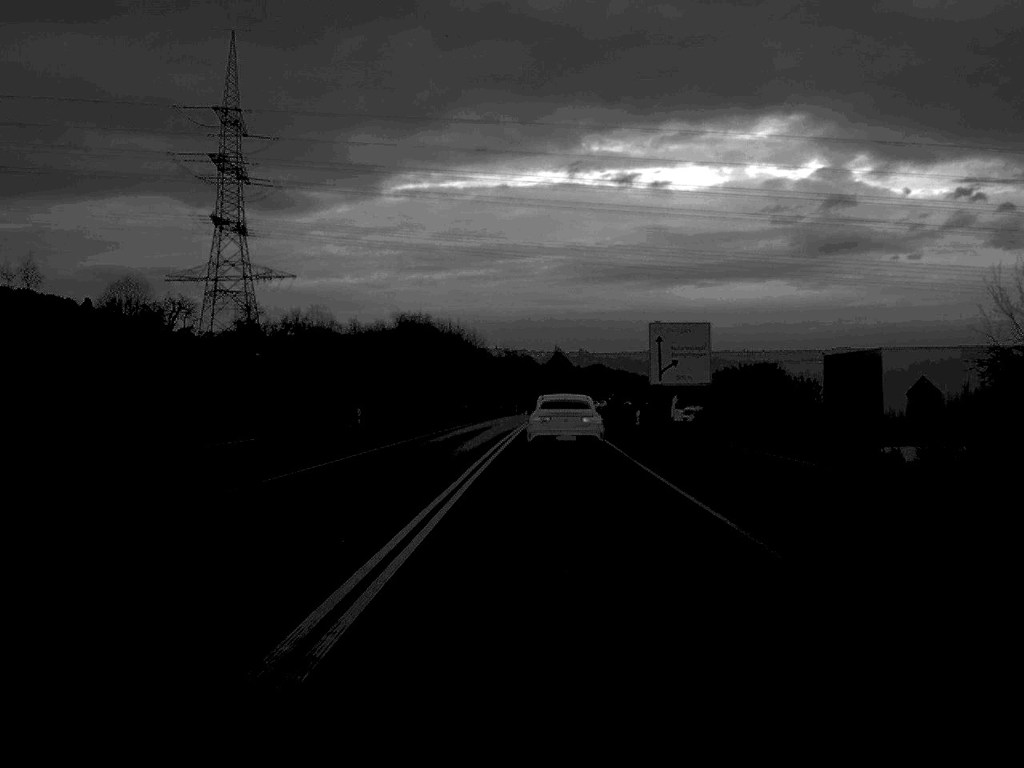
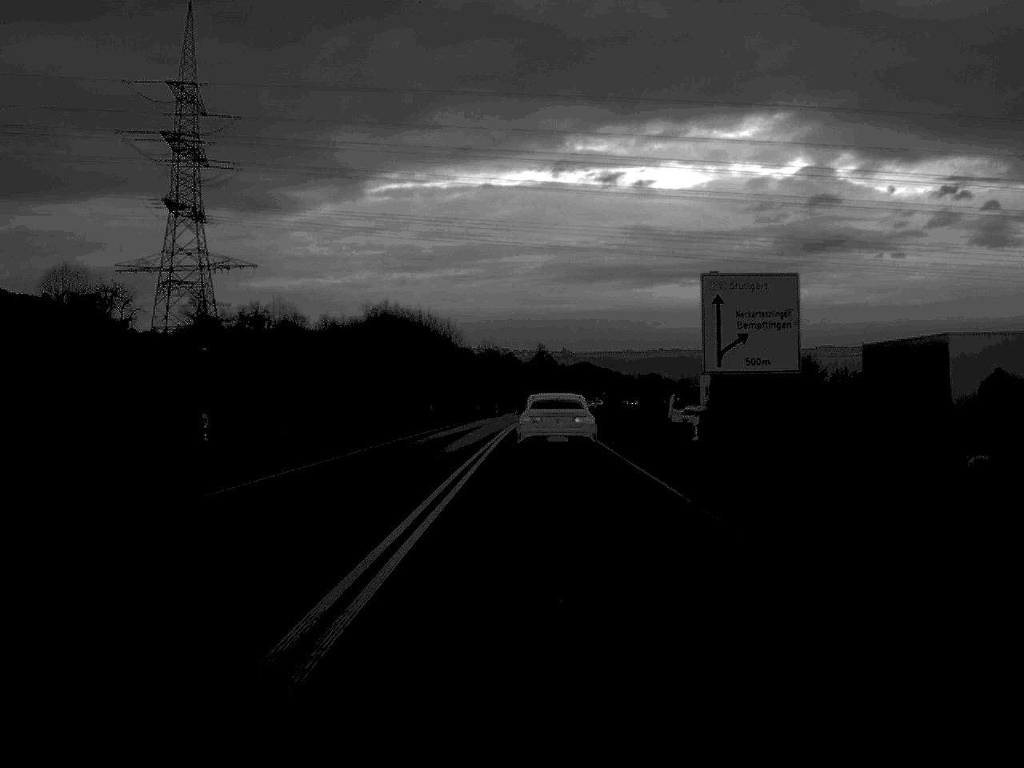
(+0.1, +19.5) m; +1°
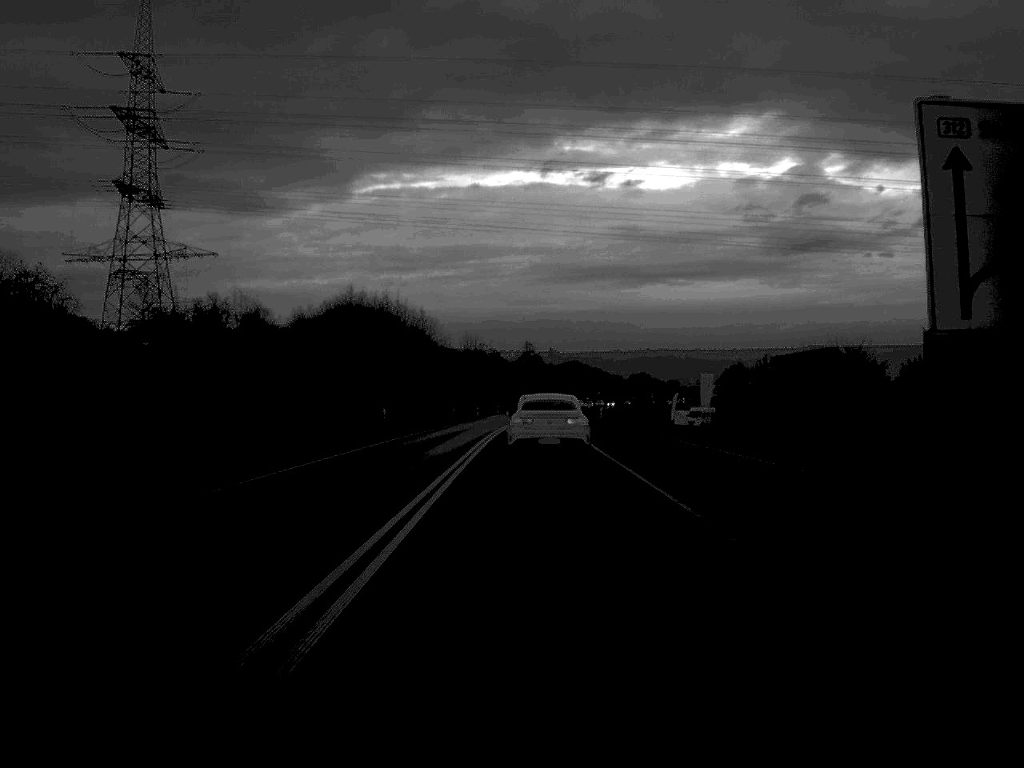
(+0.1, +18.9) m; +1°
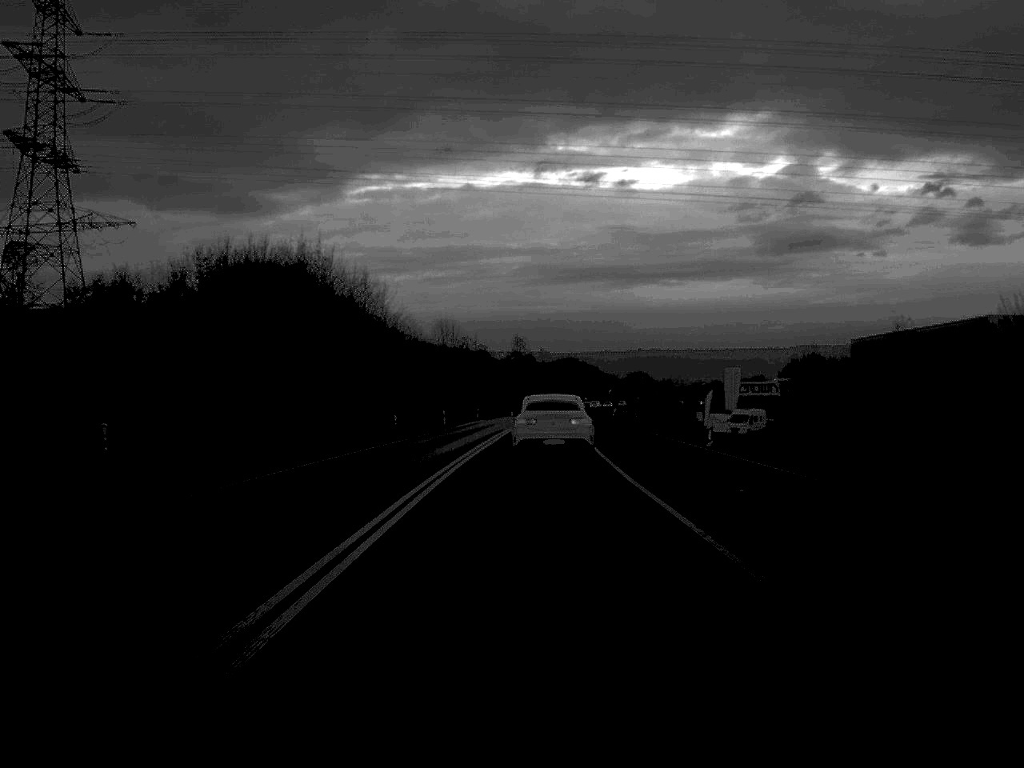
(+0.2, +37.7) m; 0°
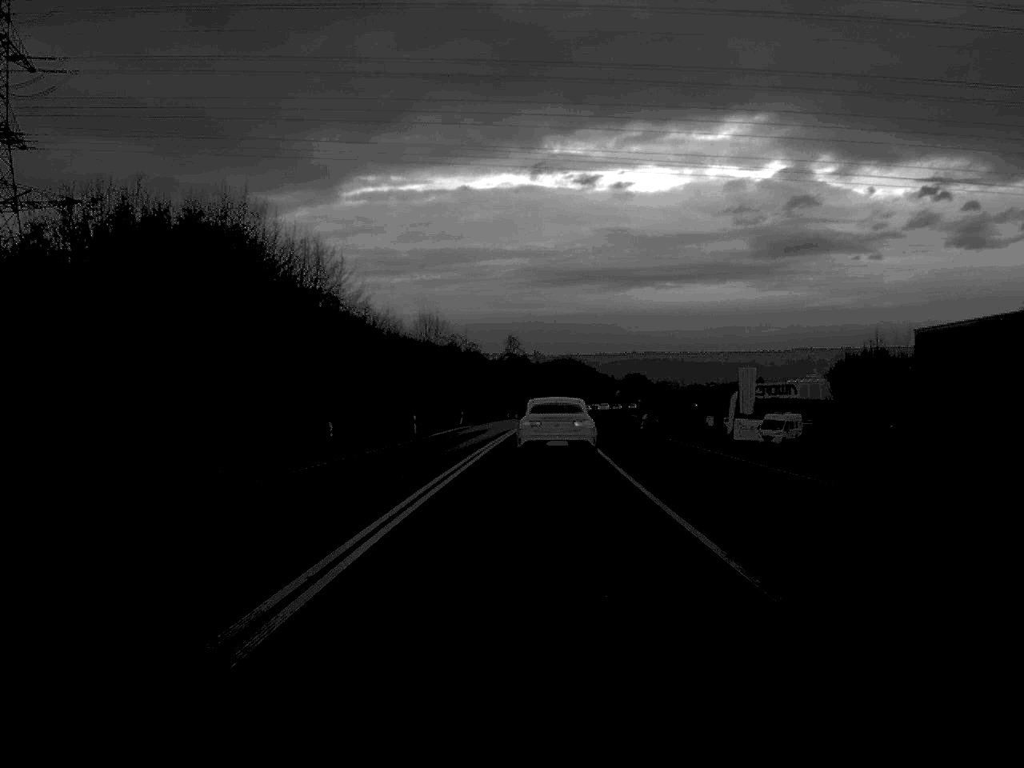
(0.0, +18.3) m; 0°
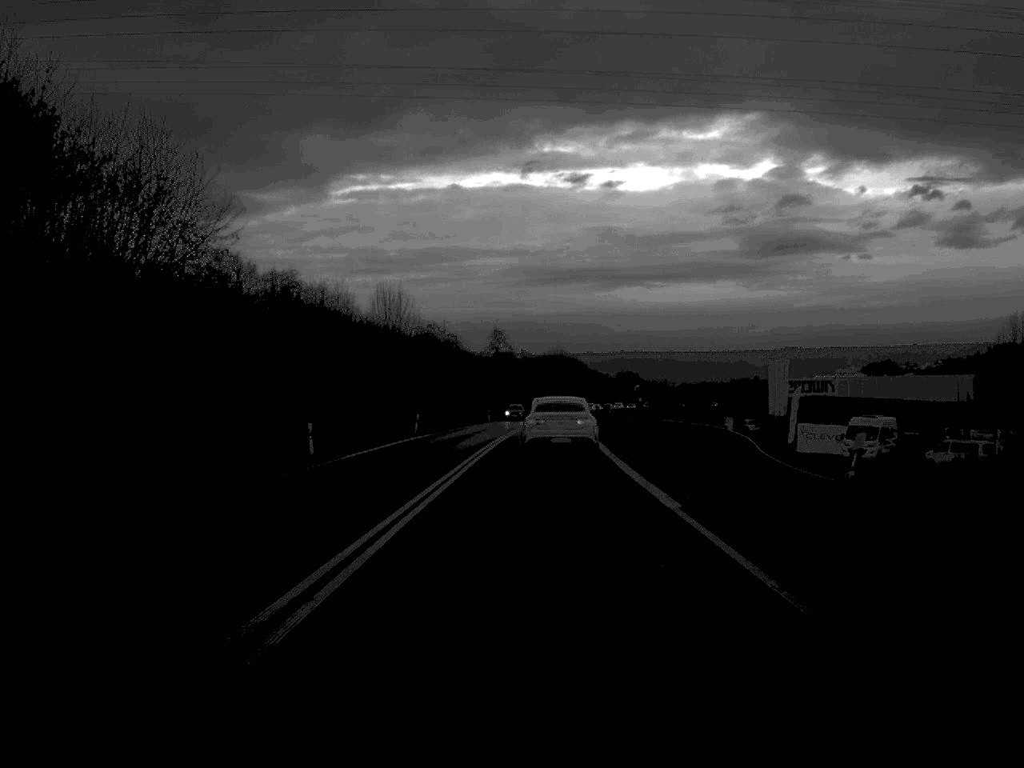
(+0.2, +29.3) m; +1°
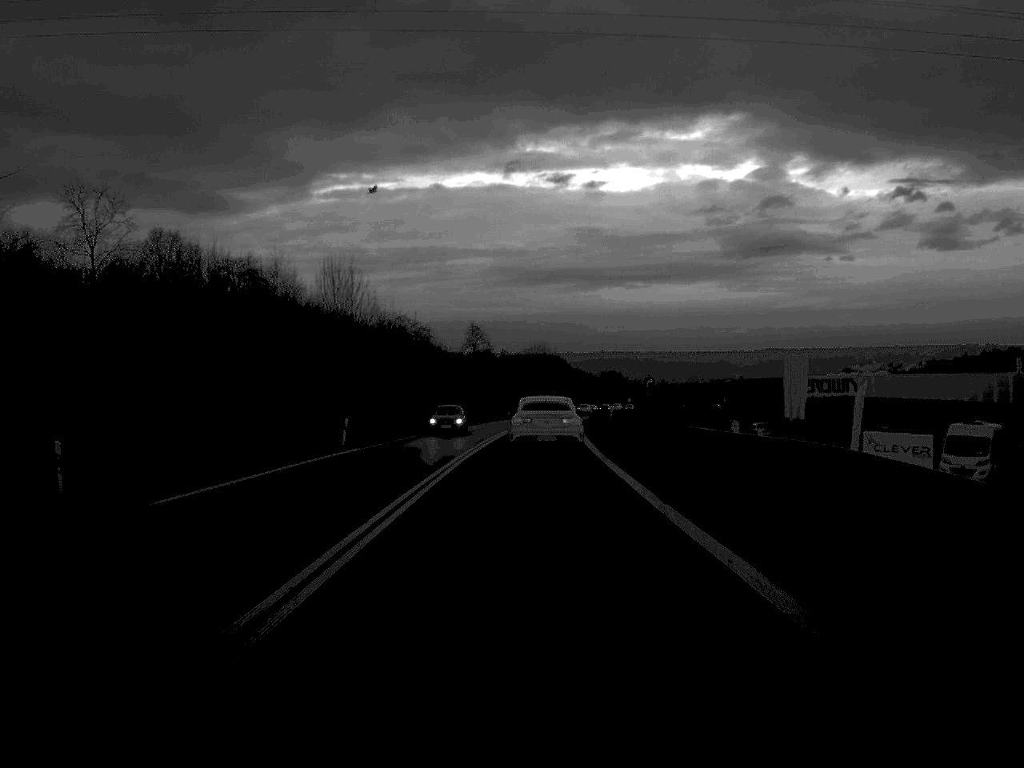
(+0.2, +19.4) m; +1°
